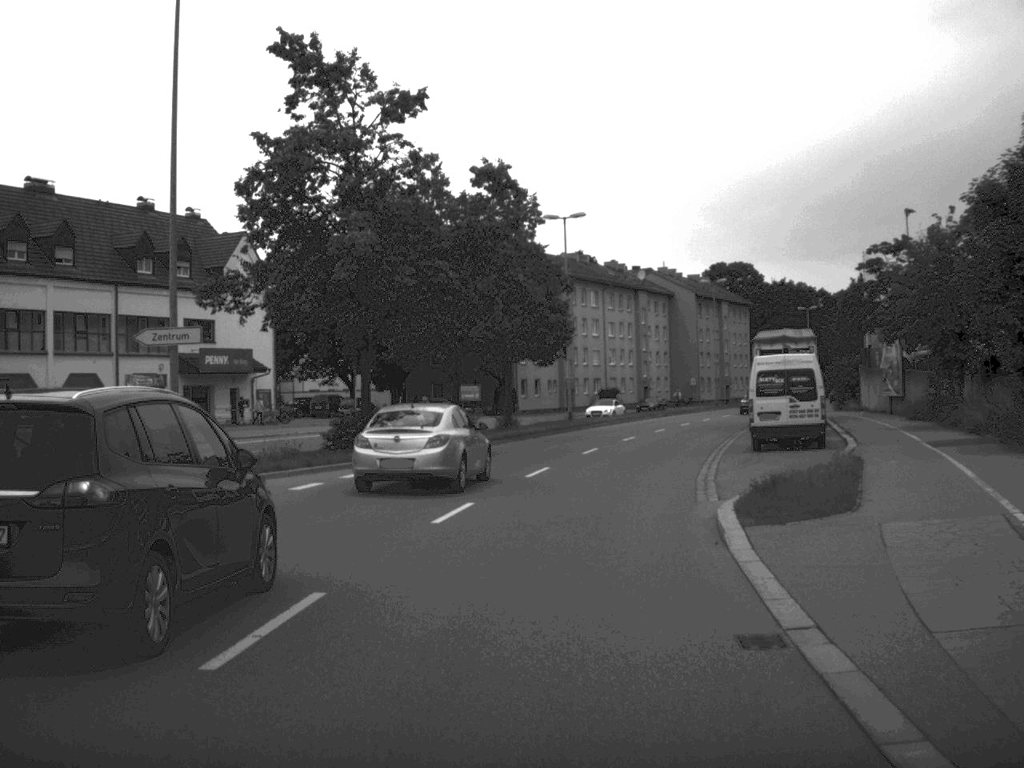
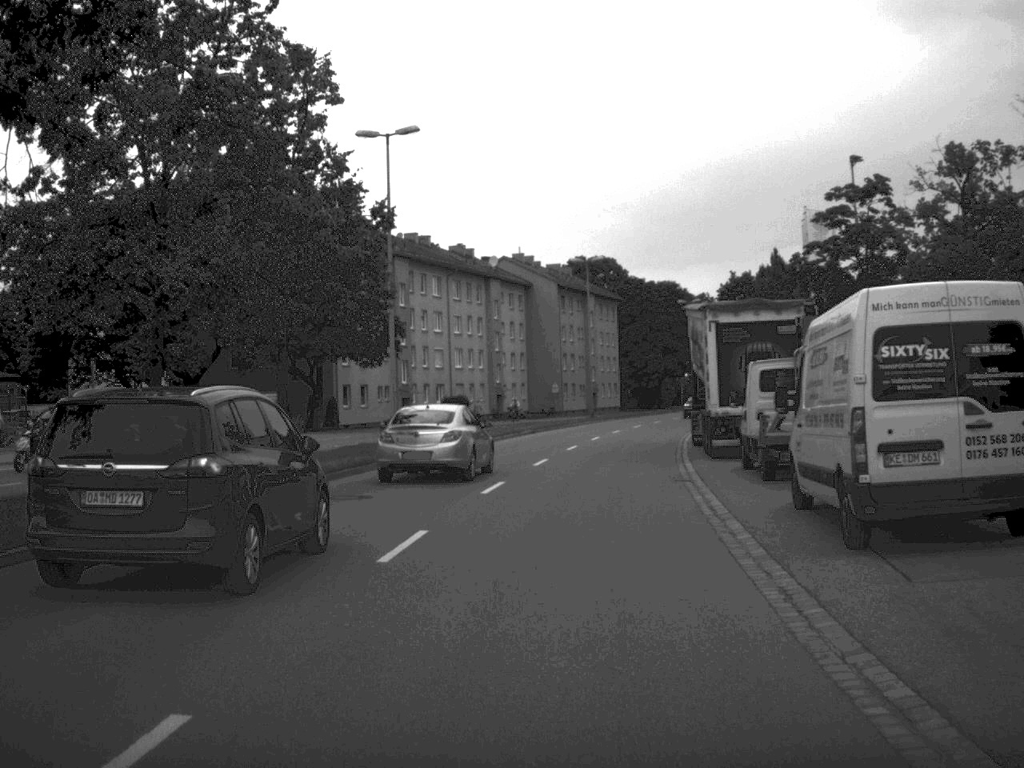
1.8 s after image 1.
(+1.2, +21.5) m; +7°
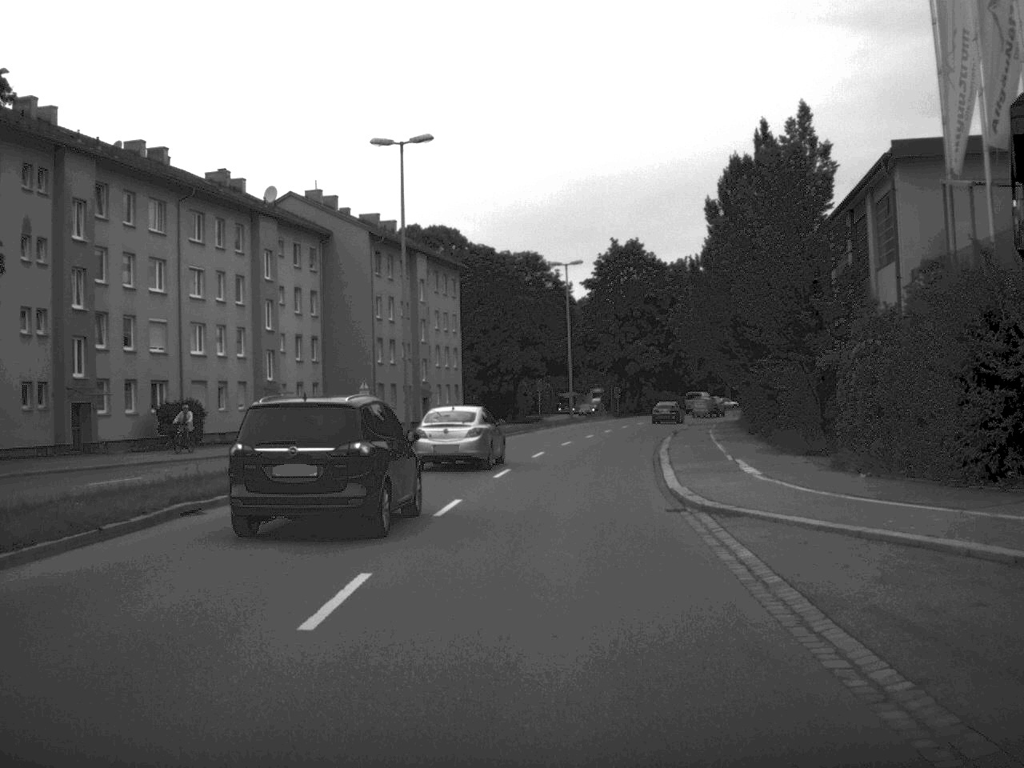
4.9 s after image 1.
(+2.6, +38.5) m; +7°
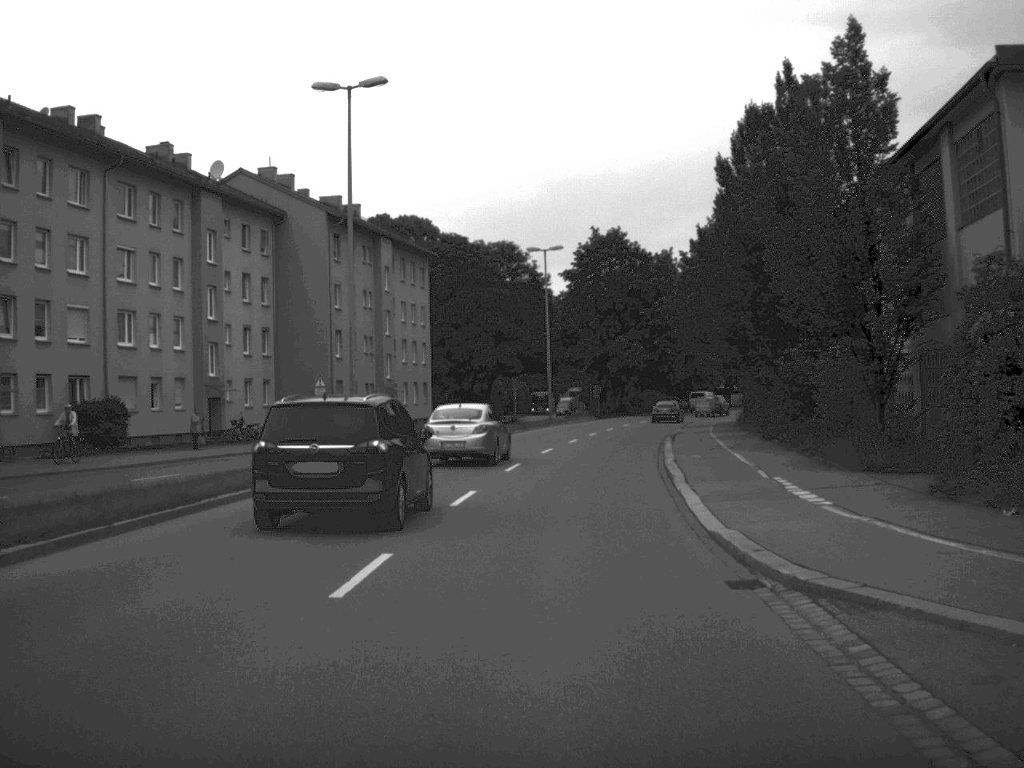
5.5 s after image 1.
(+0.1, +7.4) m; +1°
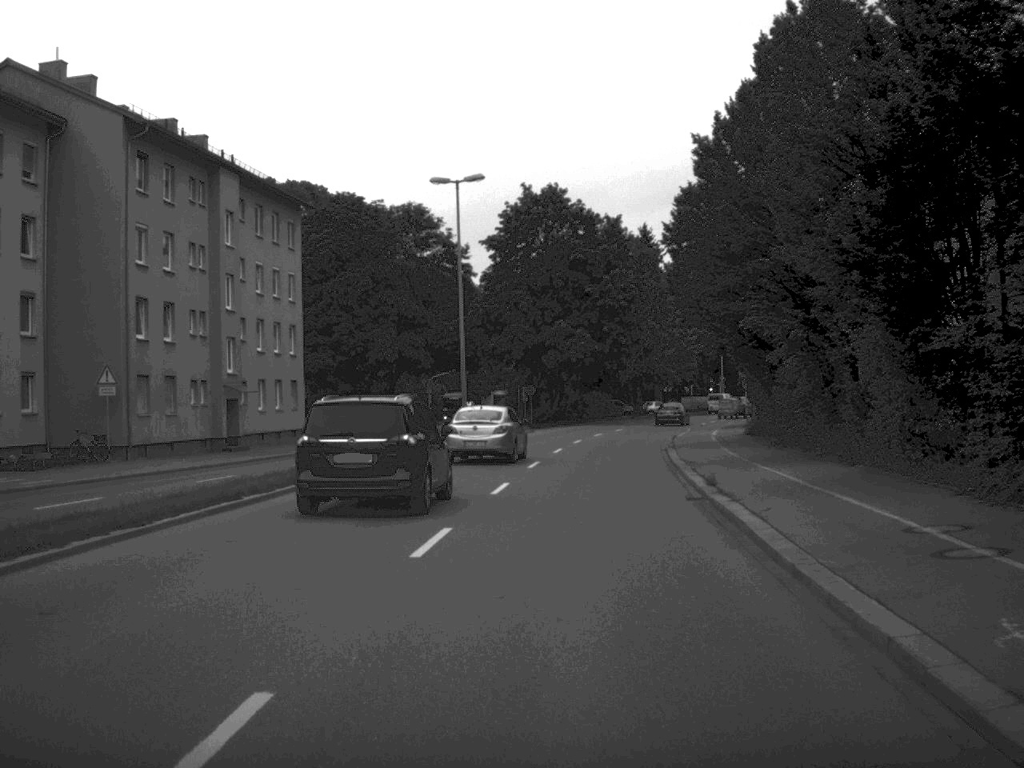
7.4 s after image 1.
(+0.7, +24.0) m; +3°
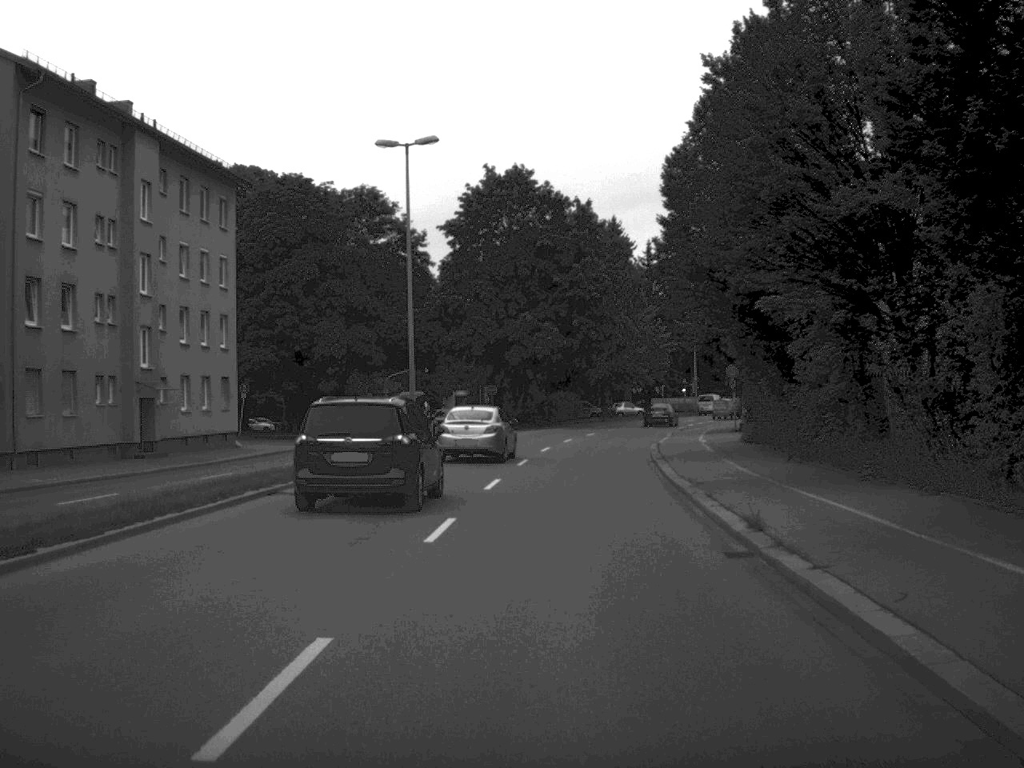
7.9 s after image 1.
(+0.1, +7.2) m; +2°
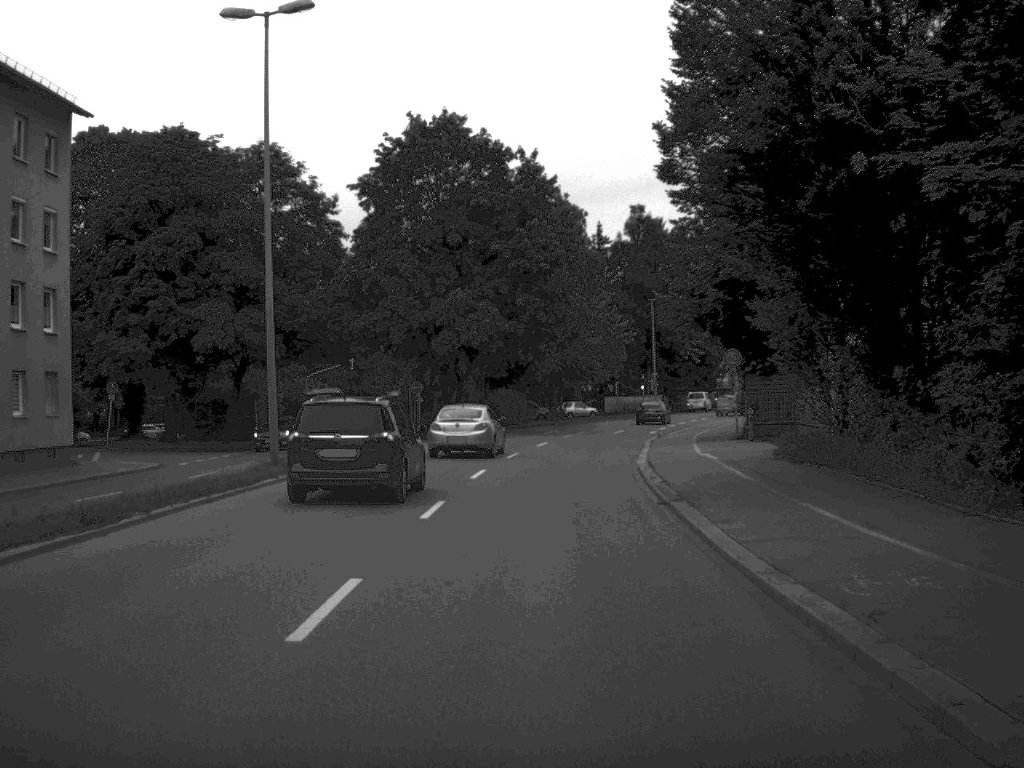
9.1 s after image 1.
(+0.4, +14.7) m; +2°
